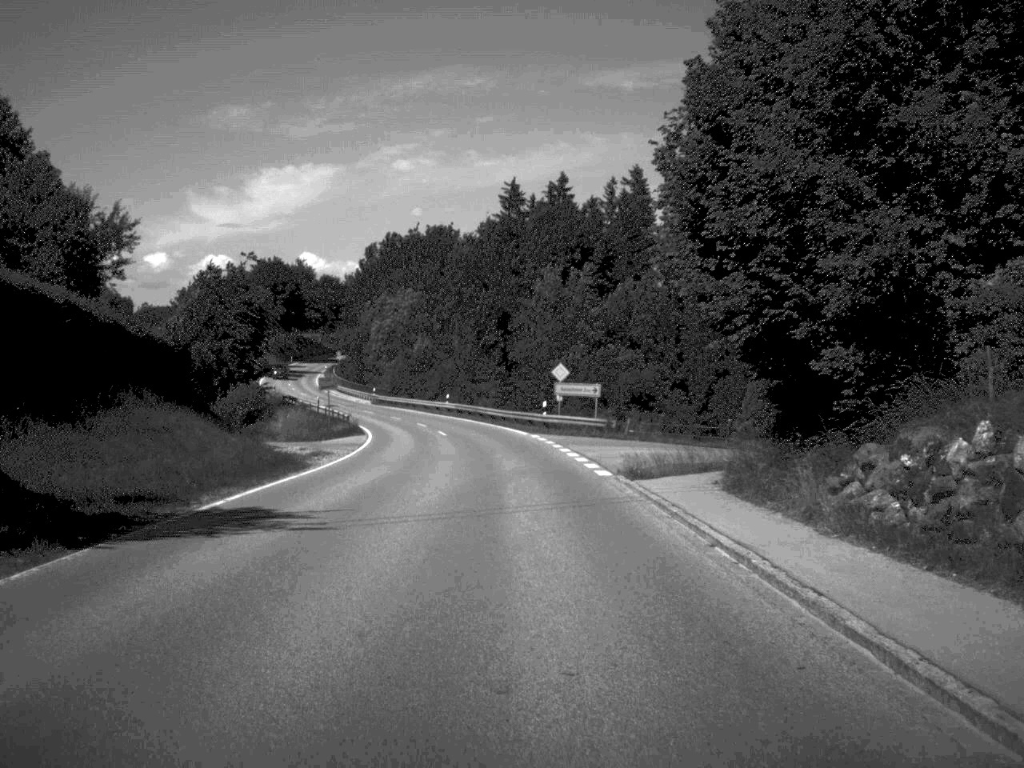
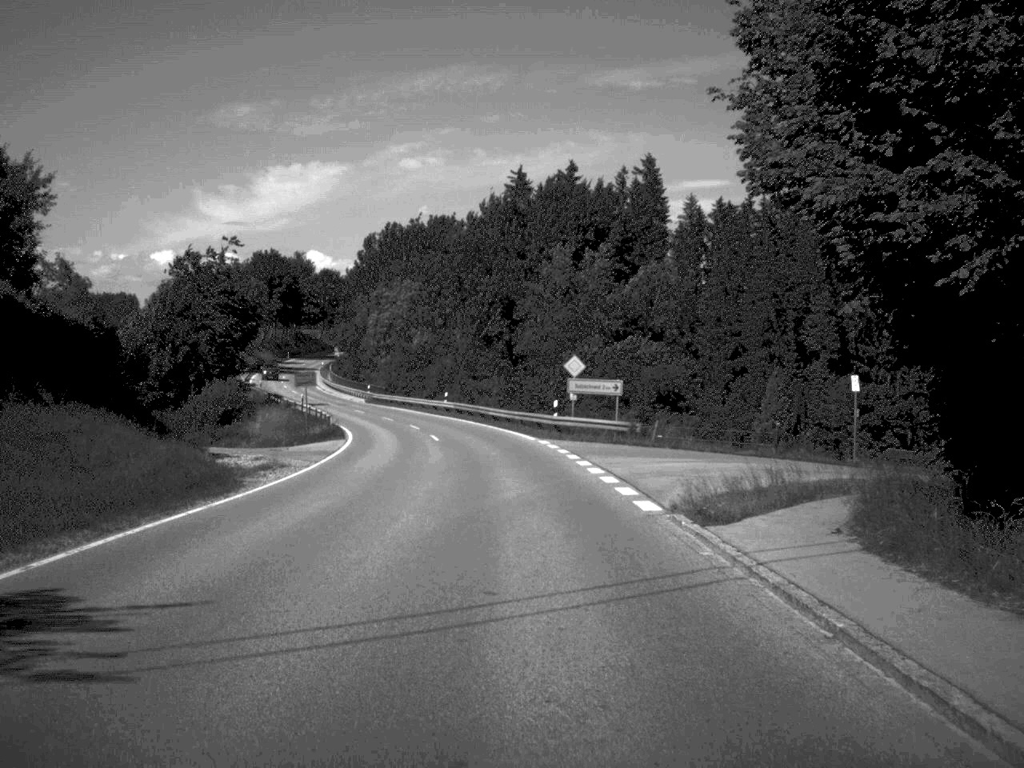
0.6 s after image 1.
(0.0, +8.4) m; 0°
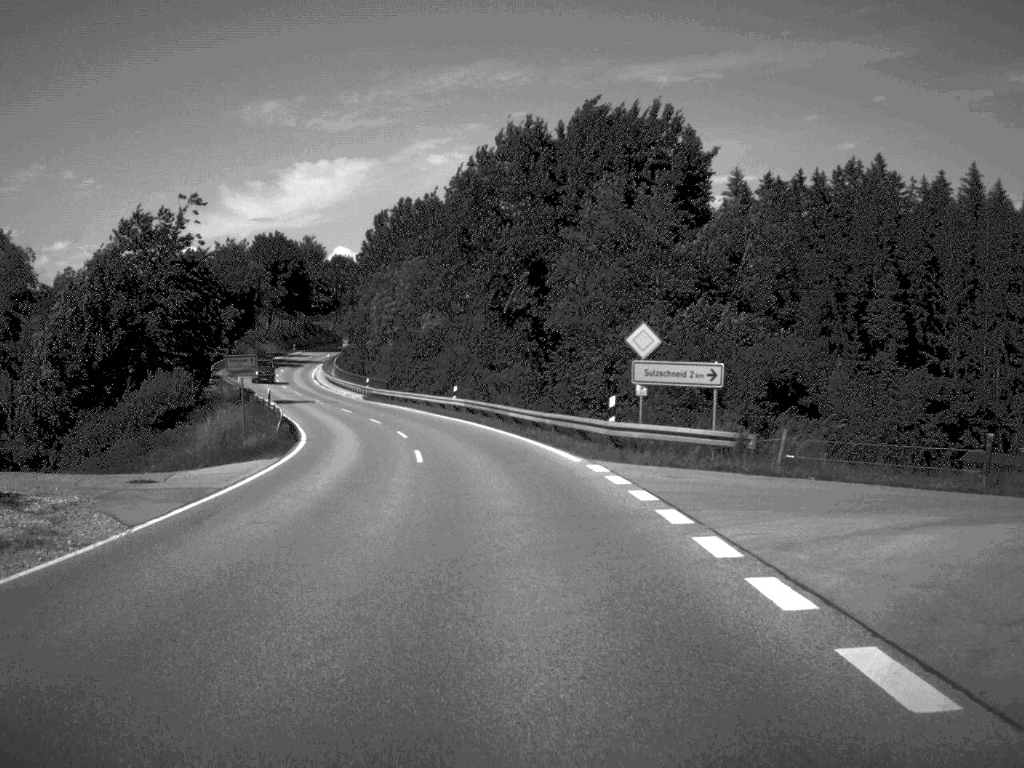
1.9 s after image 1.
(-0.2, +17.5) m; -1°
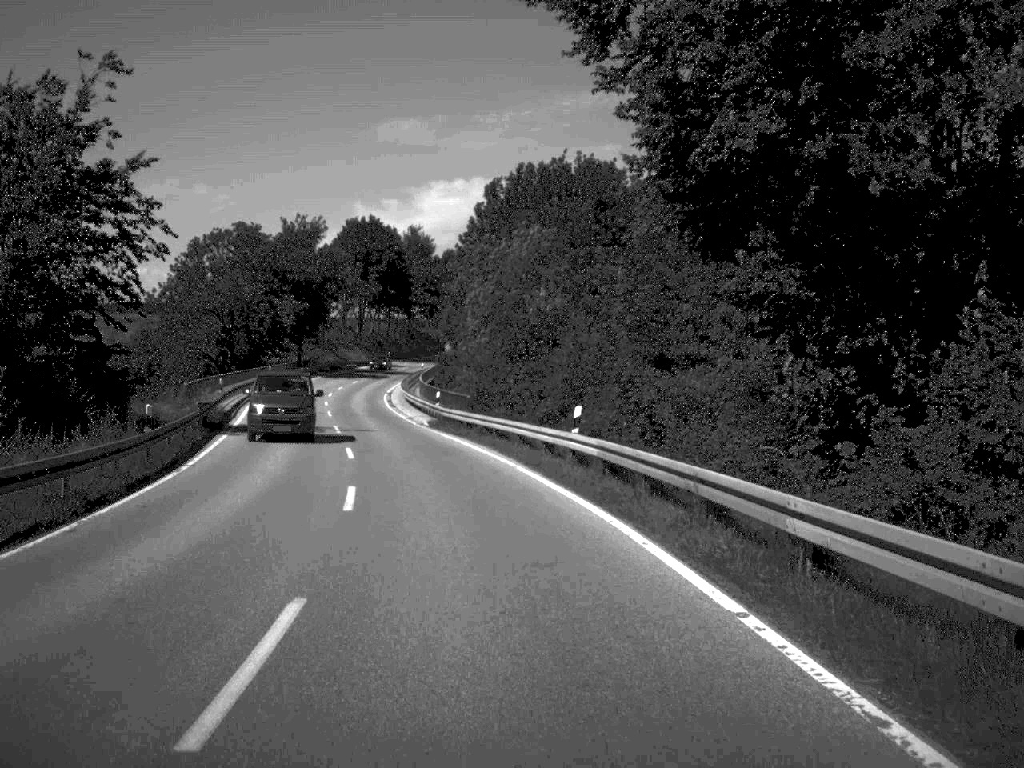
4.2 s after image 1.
(-1.5, +33.8) m; -6°
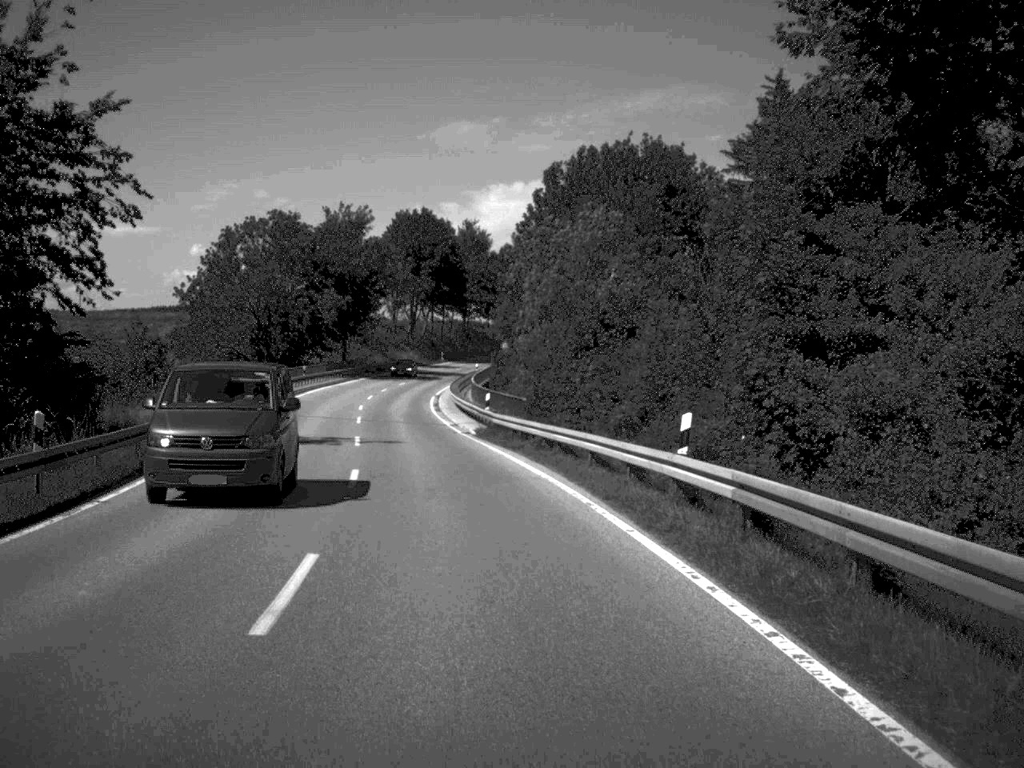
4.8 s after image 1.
(-0.2, +9.0) m; -3°
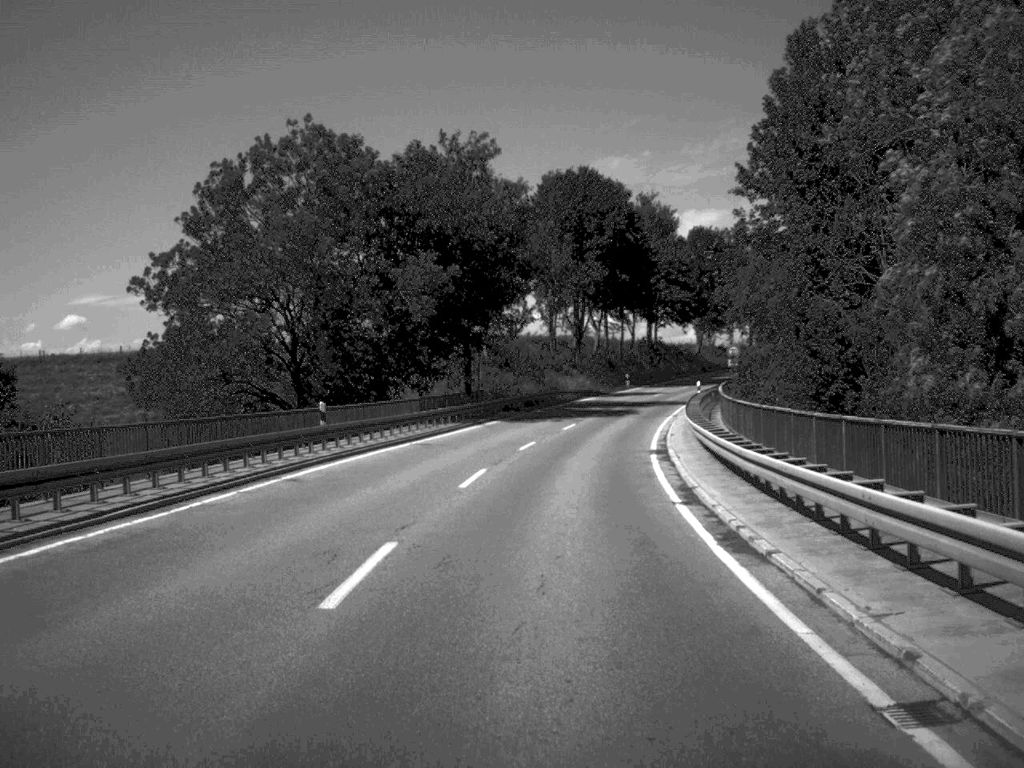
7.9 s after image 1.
(-4.3, +45.9) m; -8°
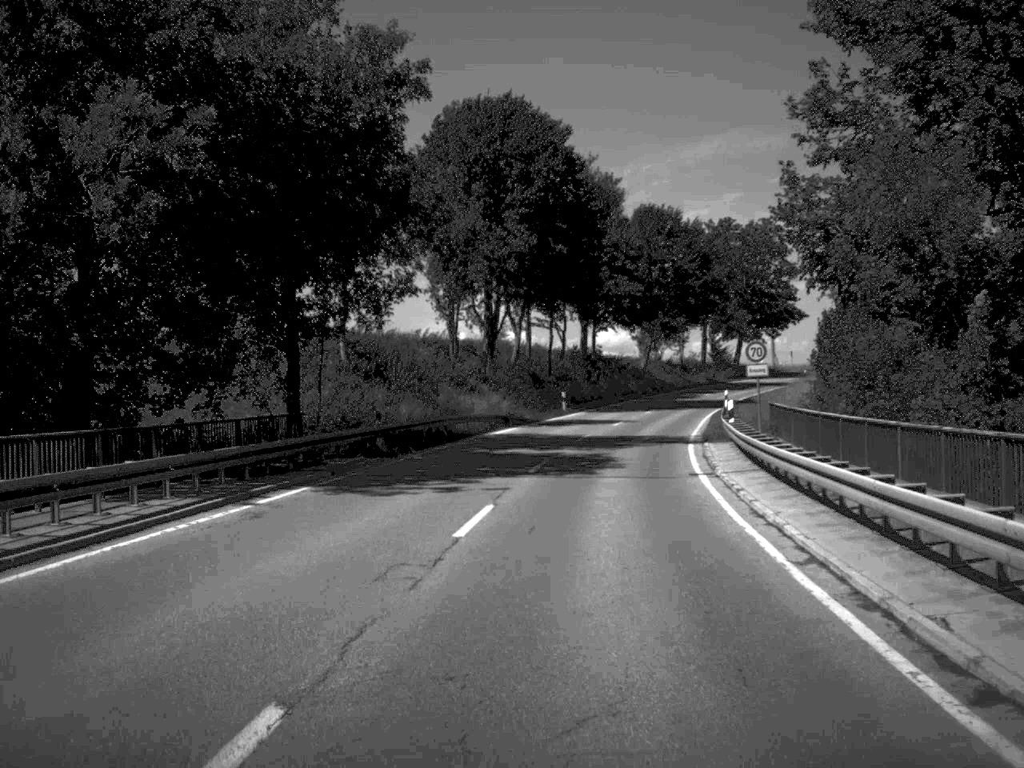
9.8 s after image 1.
(+0.9, +30.0) m; +4°
